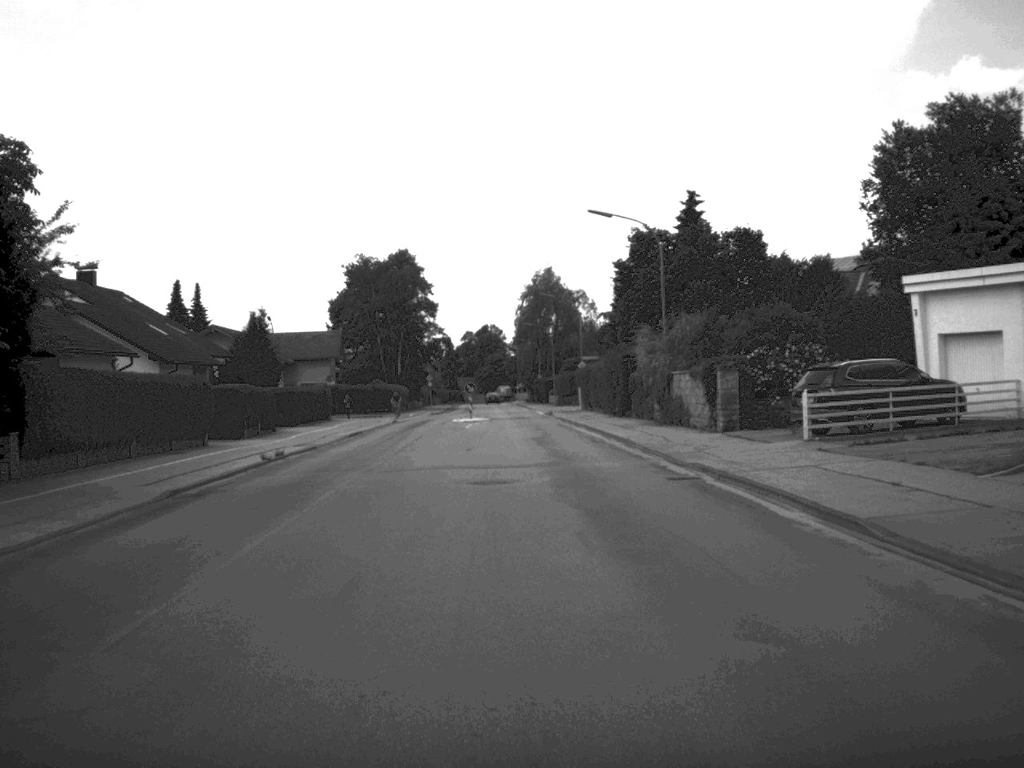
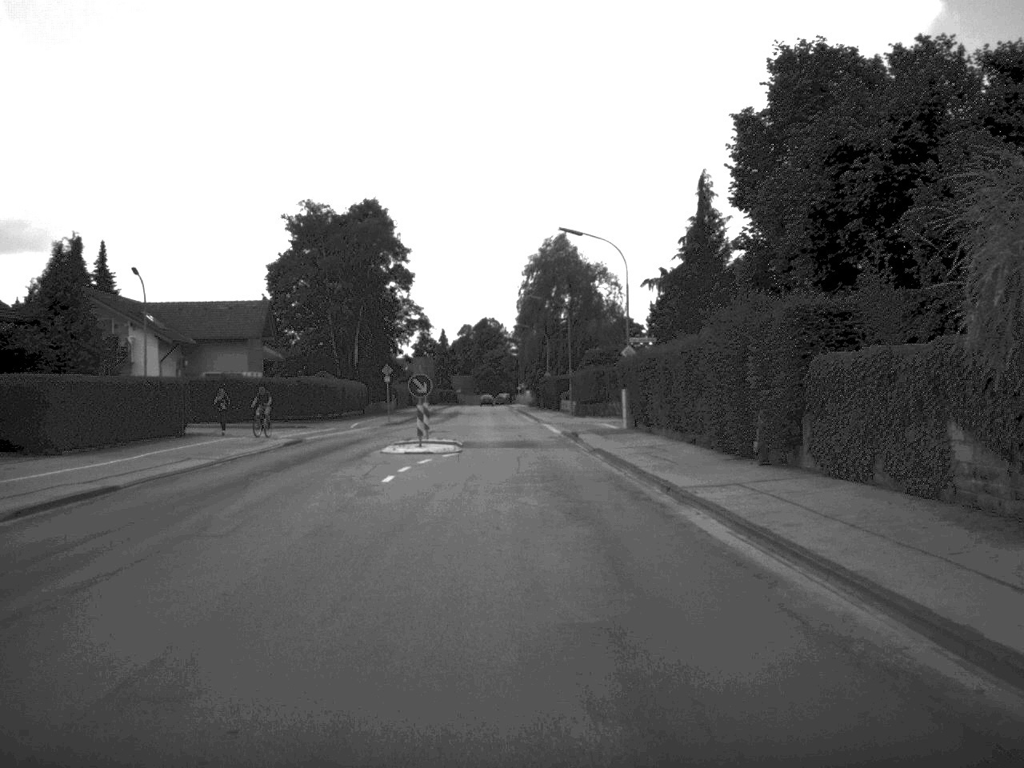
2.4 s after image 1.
(-0.1, +32.2) m; 0°
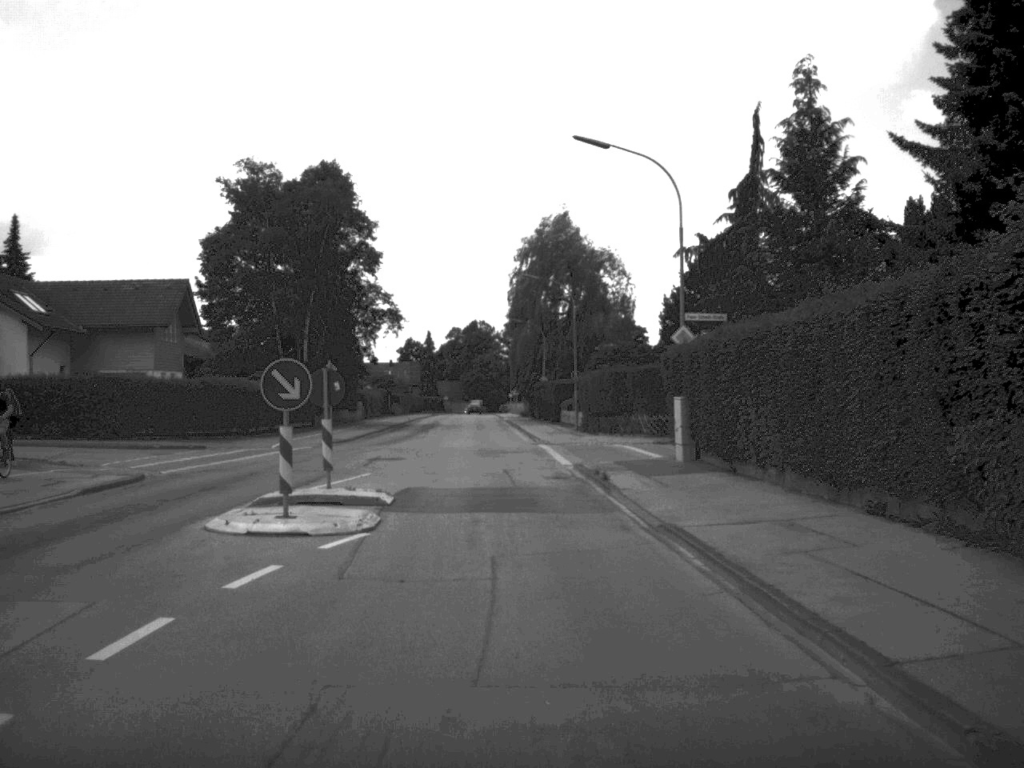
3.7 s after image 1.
(0.0, +17.2) m; 0°
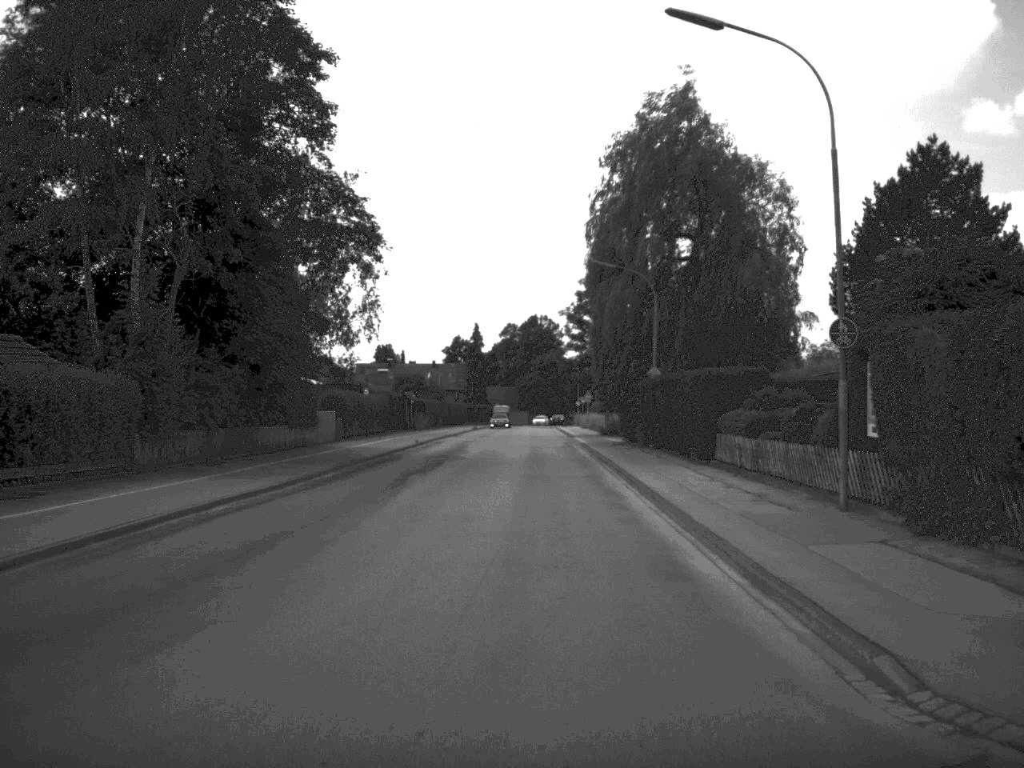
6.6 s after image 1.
(-1.3, +39.3) m; -3°
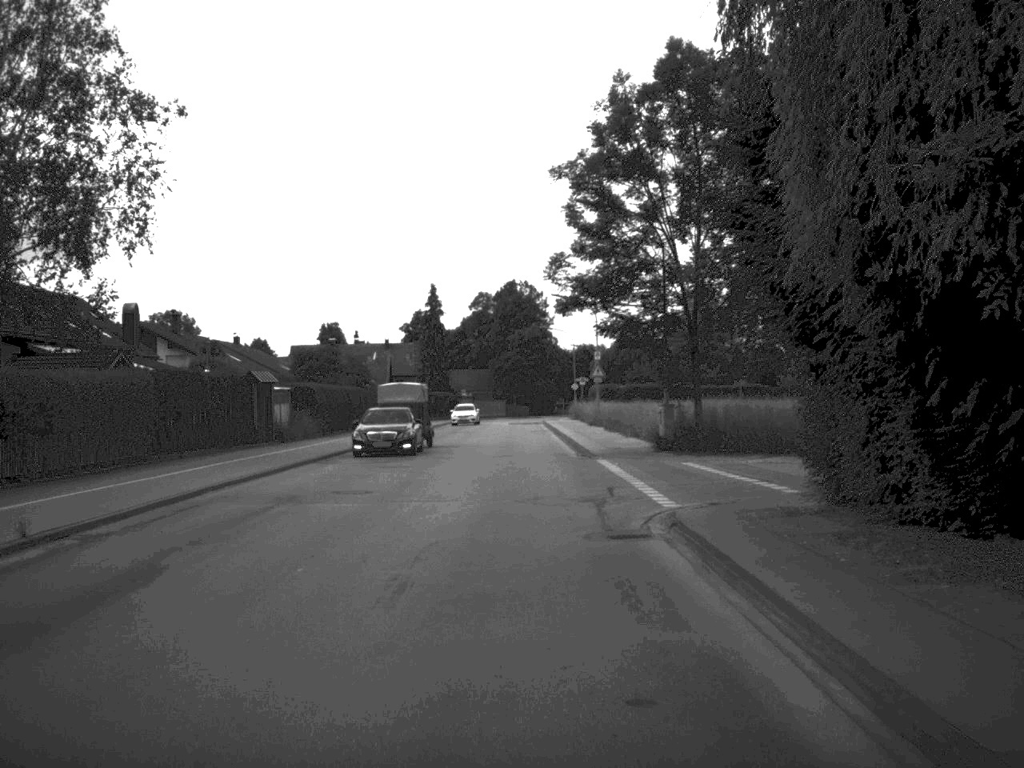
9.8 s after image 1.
(+0.5, +43.0) m; 0°
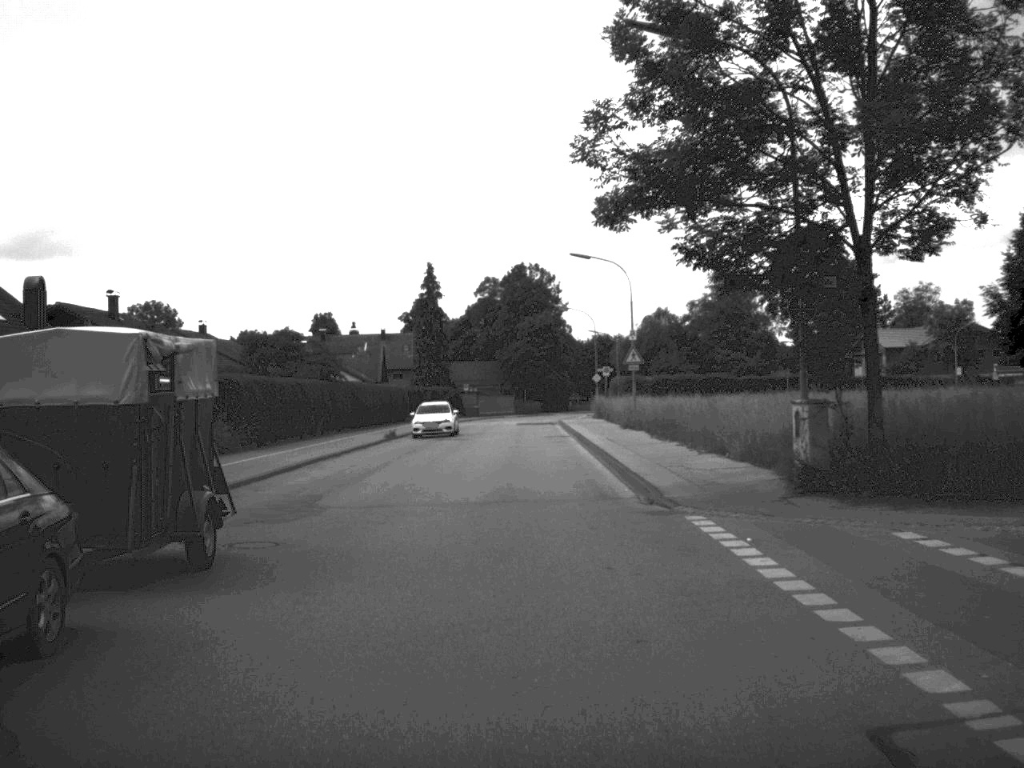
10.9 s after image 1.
(-0.1, +16.4) m; -1°
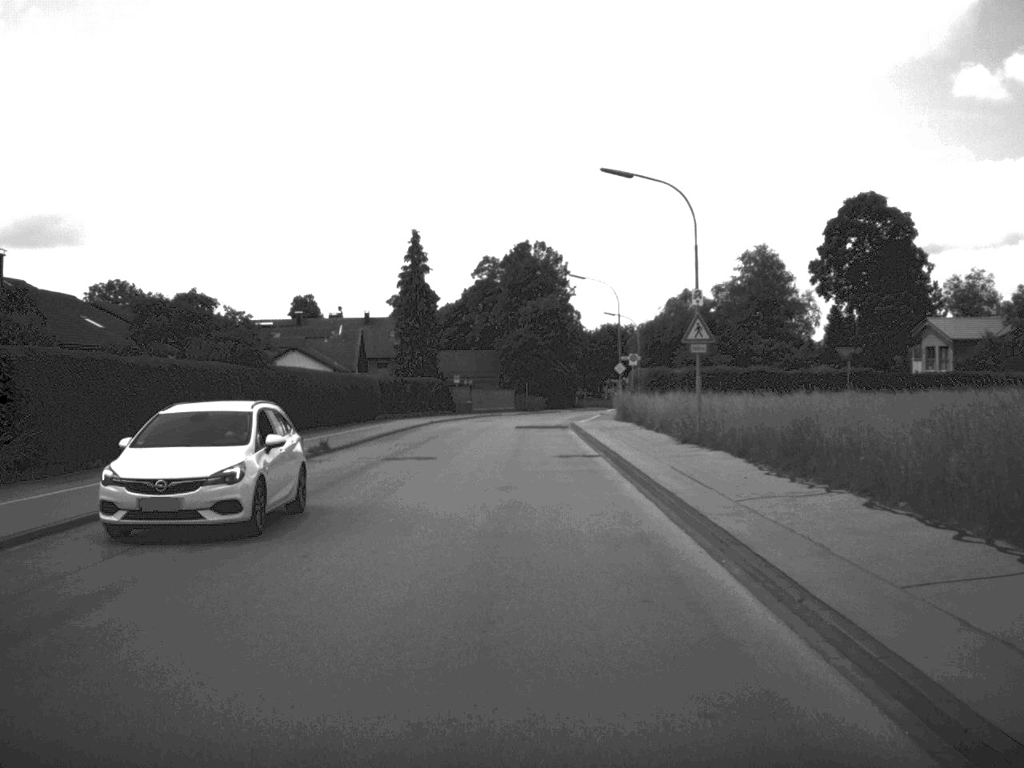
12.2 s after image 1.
(0.0, +18.2) m; 0°
